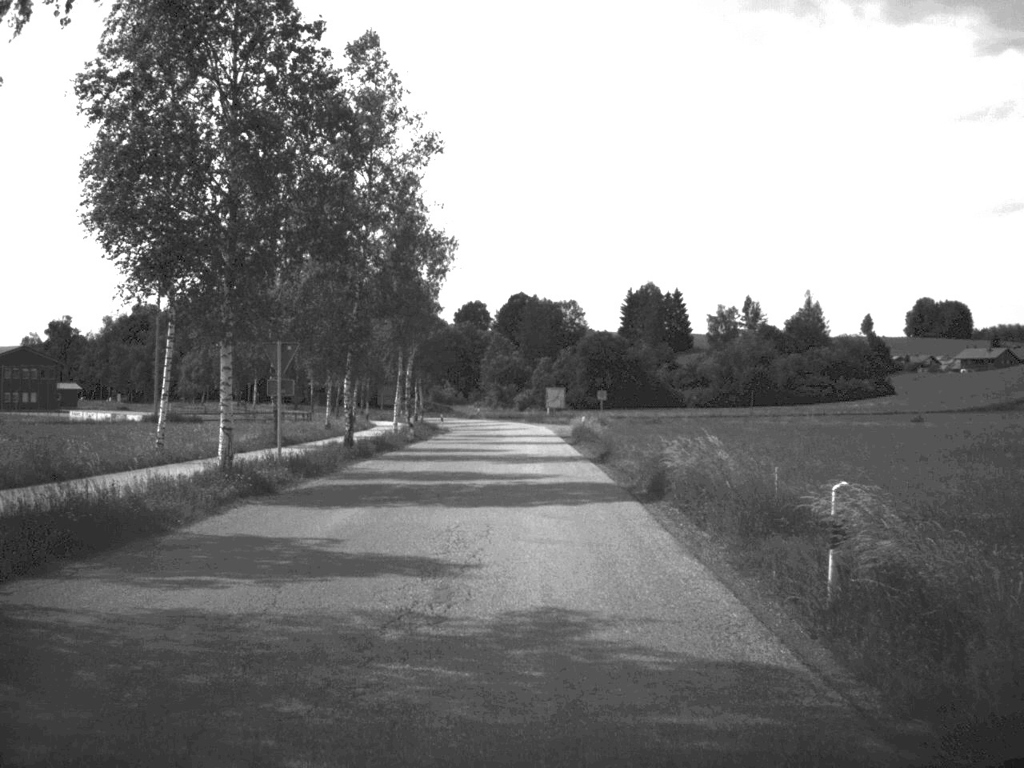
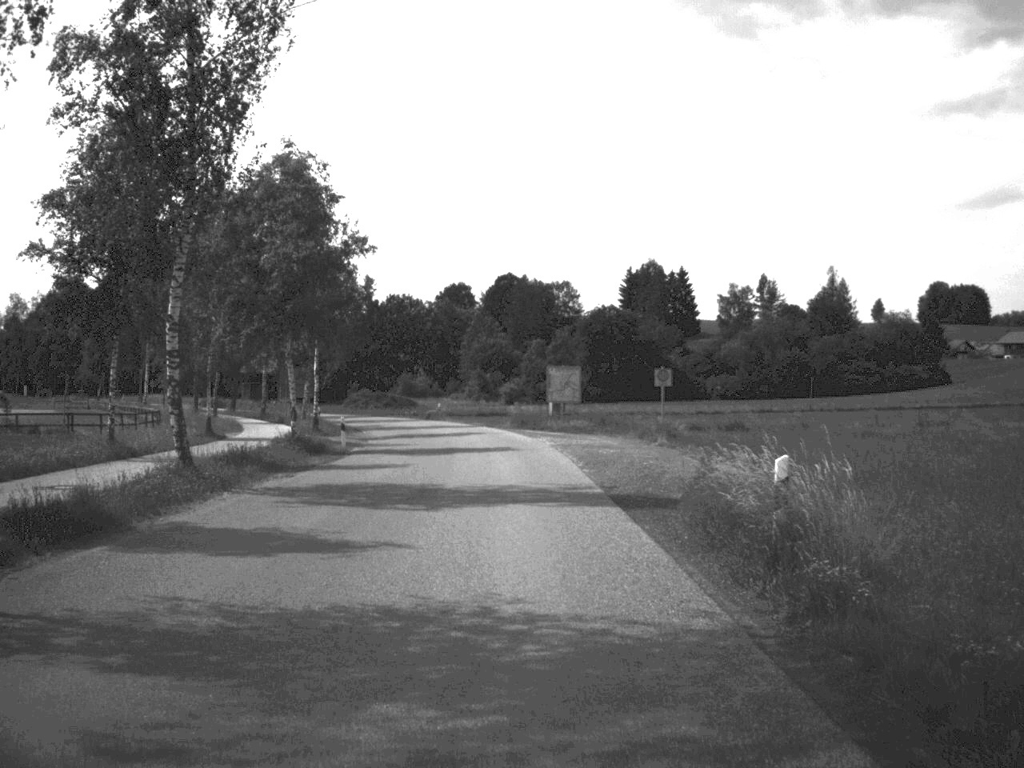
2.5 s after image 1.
(+0.2, +43.6) m; 0°
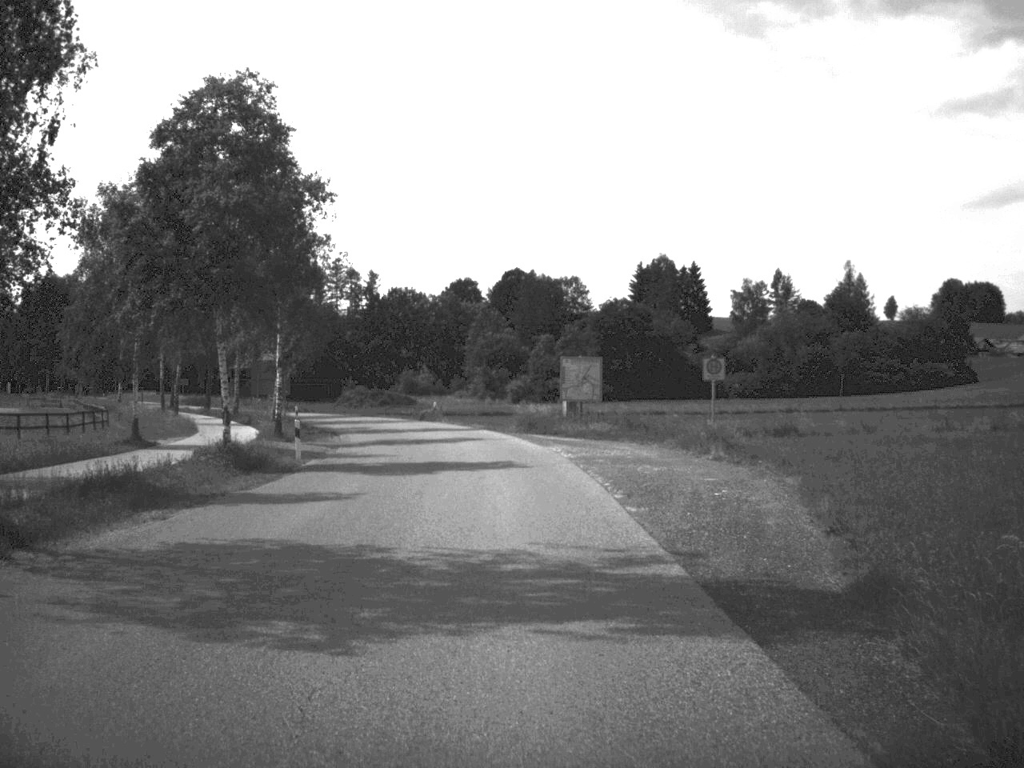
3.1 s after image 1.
(0.0, +10.1) m; 0°
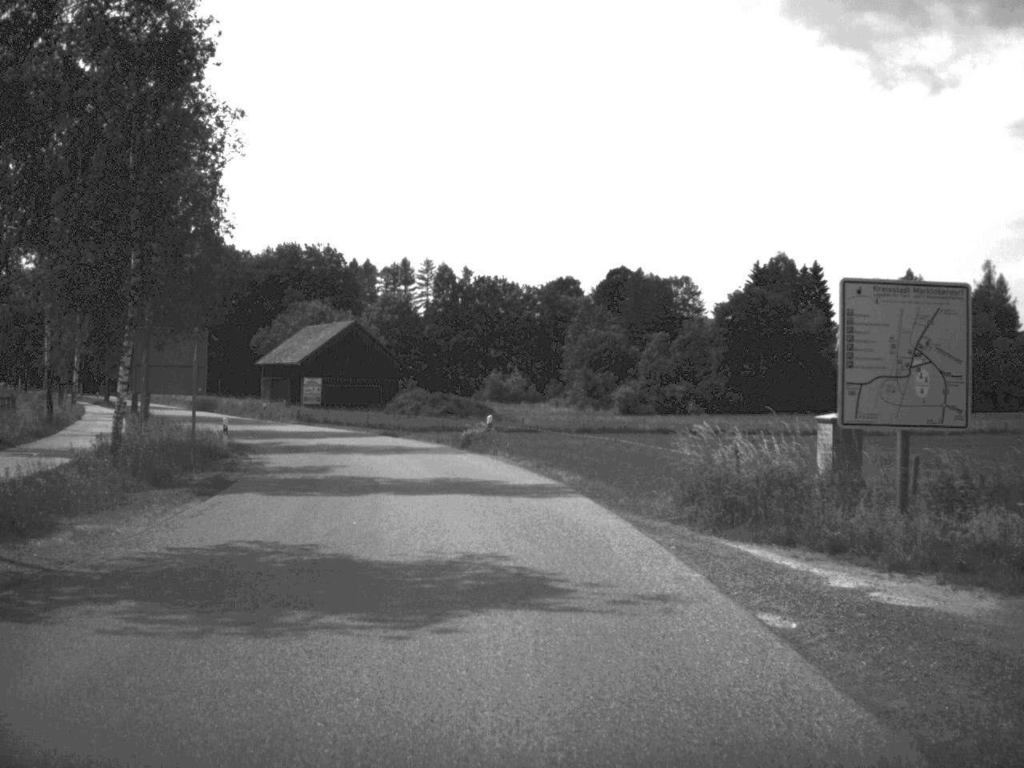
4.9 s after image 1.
(-0.9, +32.1) m; -5°
